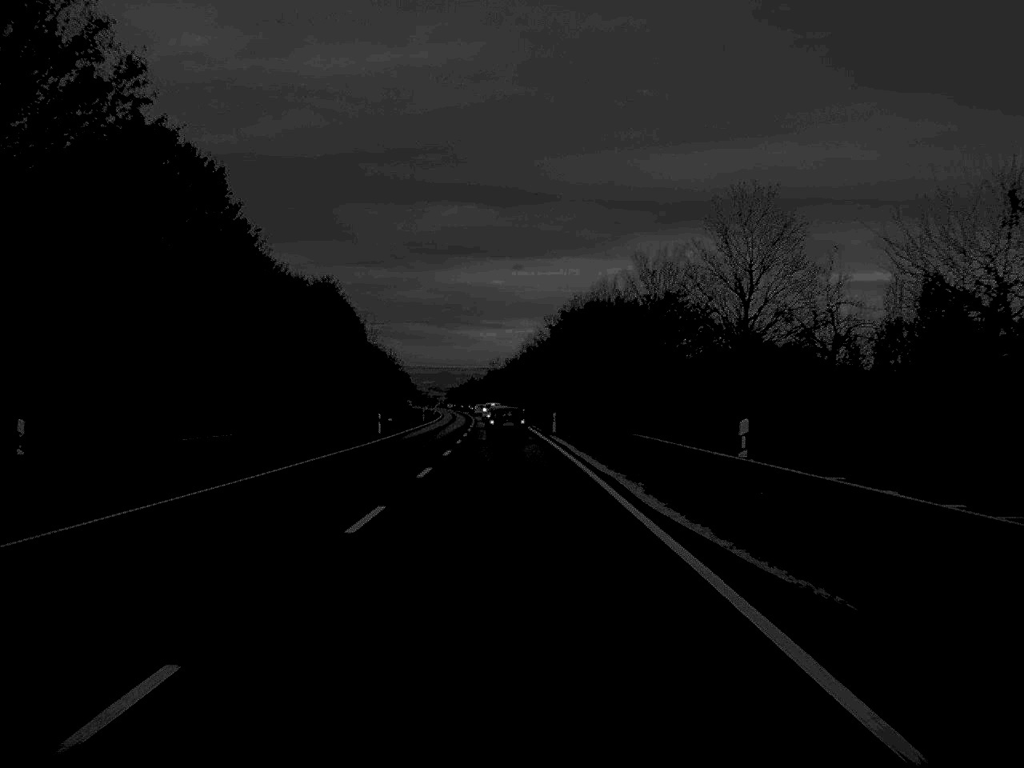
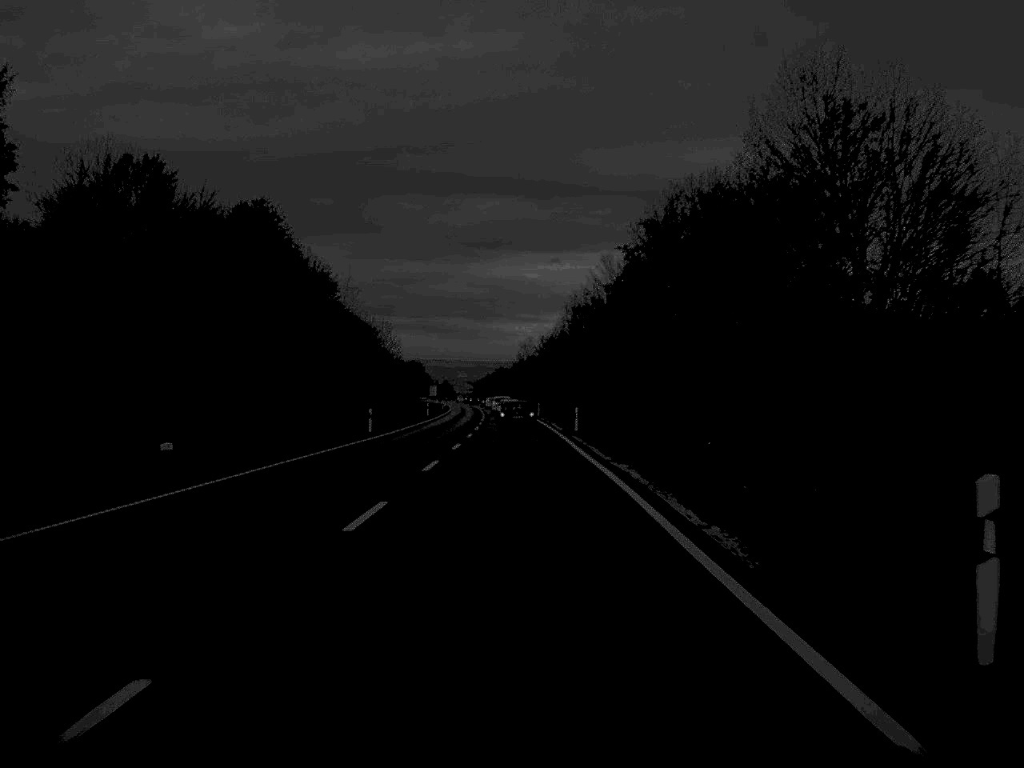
(-0.8, +60.6) m; -2°
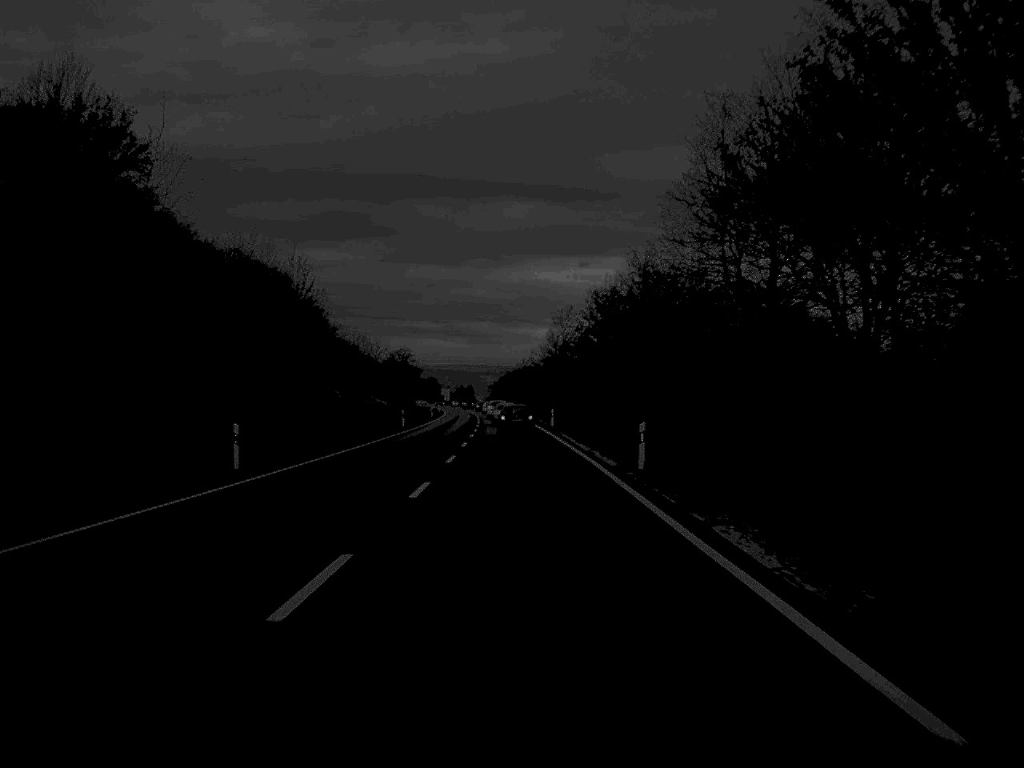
(-0.9, +77.9) m; -1°
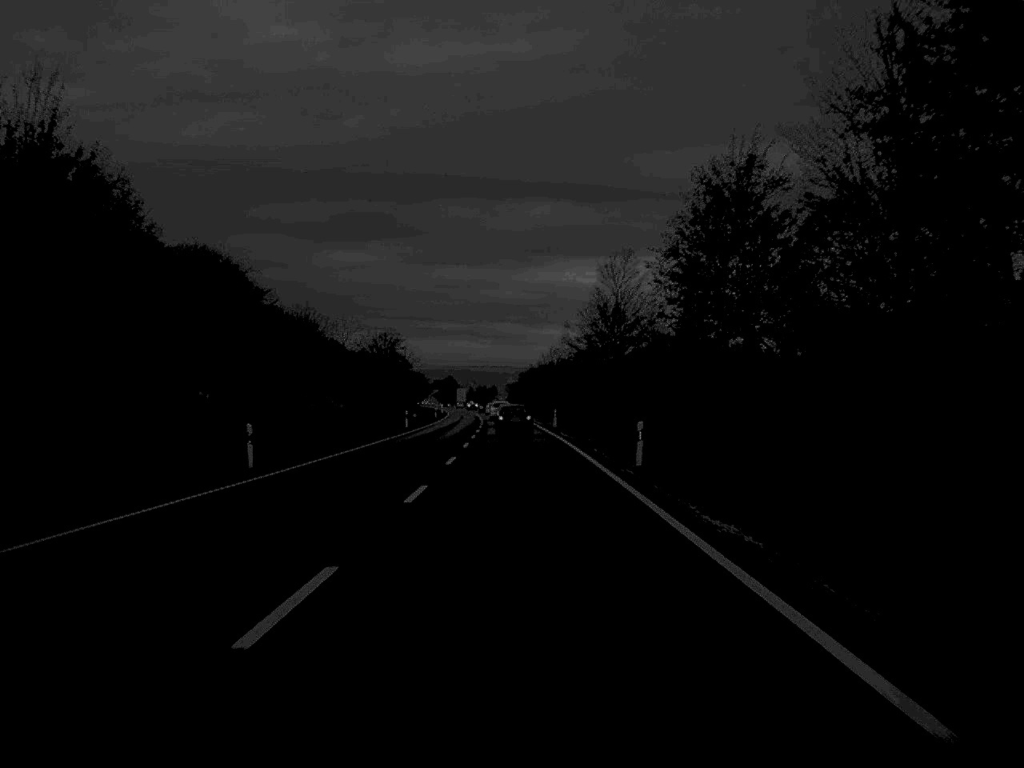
(-0.4, +49.0) m; -1°
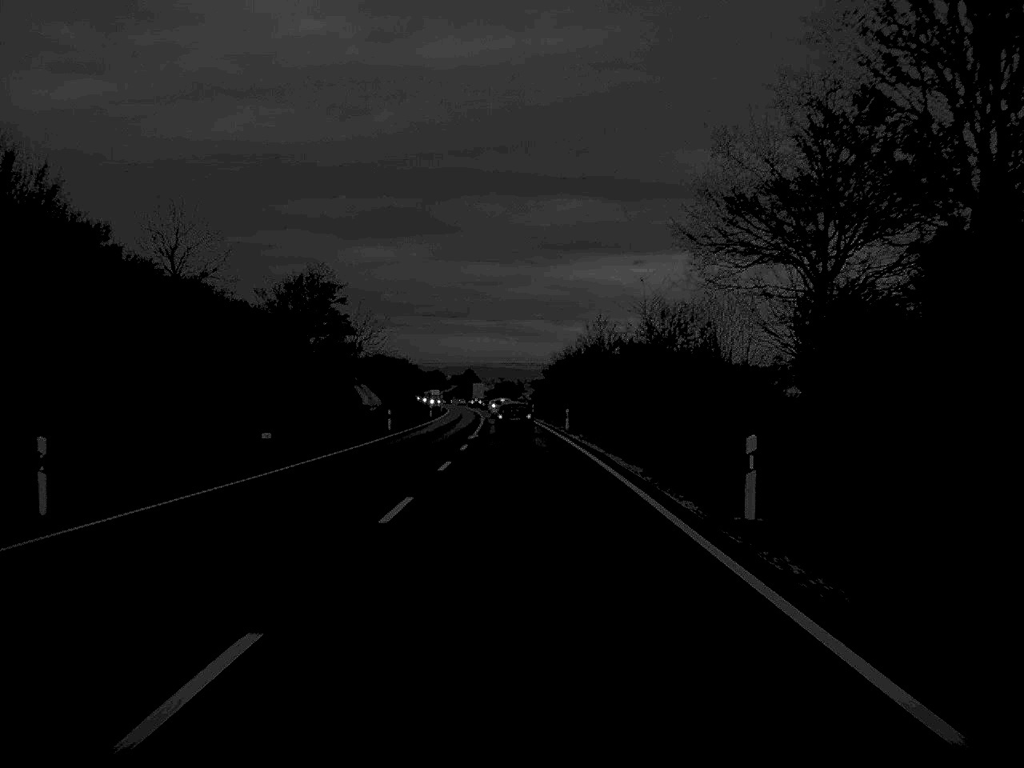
(-0.6, +63.7) m; -1°
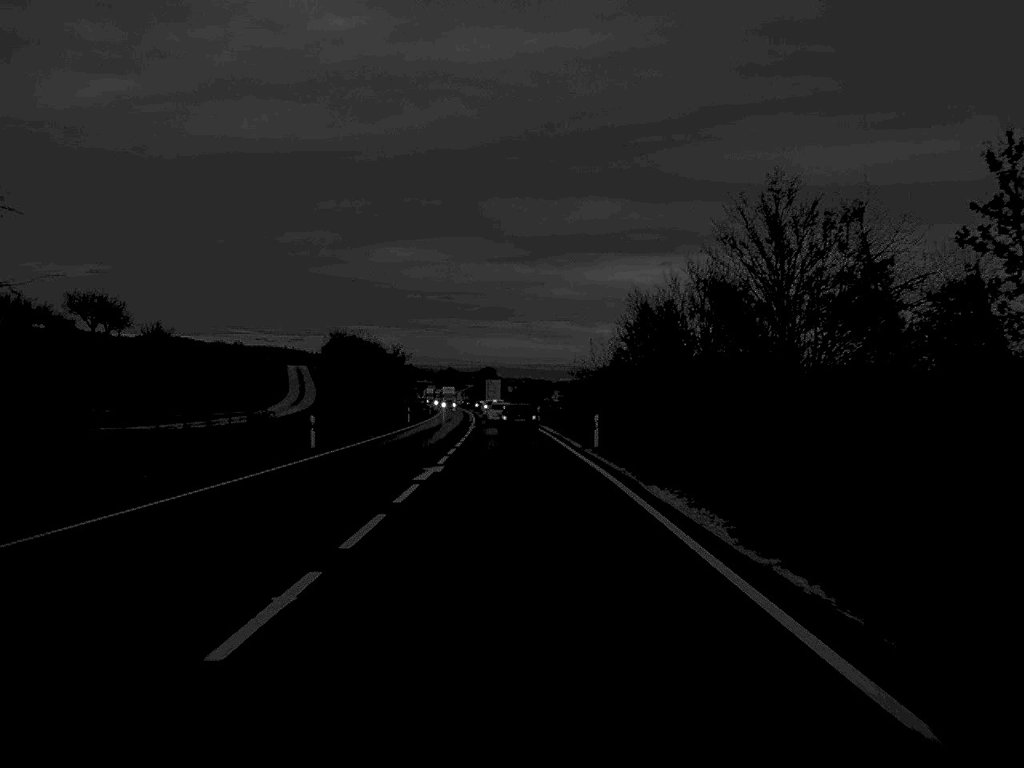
(-0.7, +74.6) m; -1°
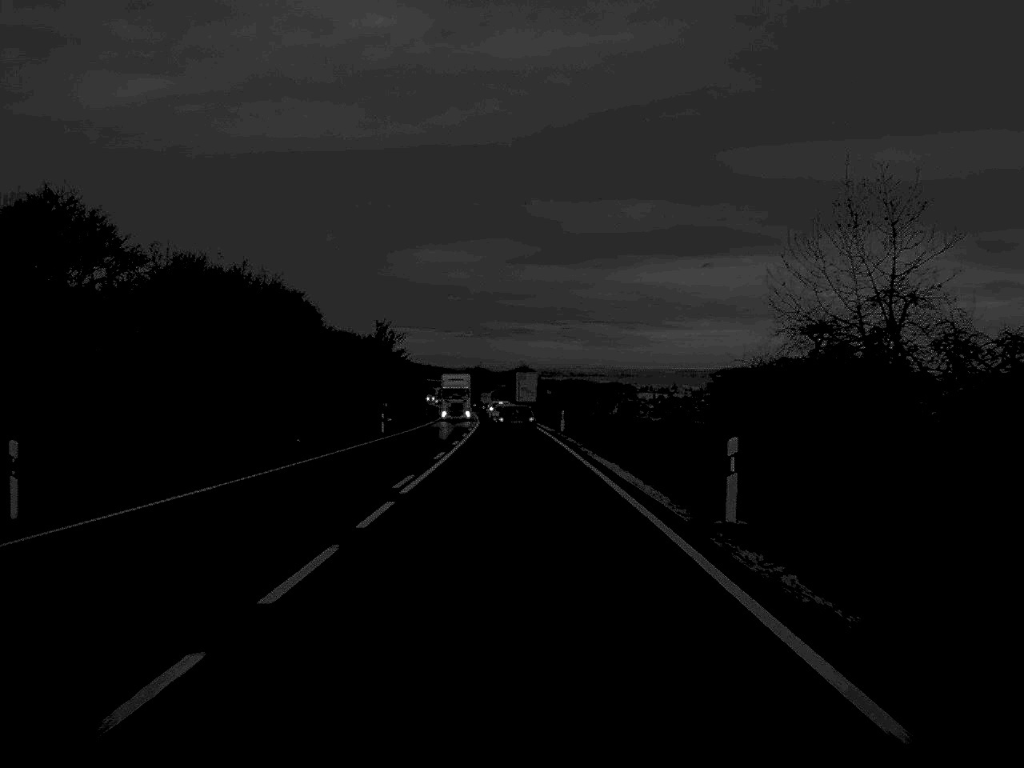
(-1.1, +75.3) m; -2°
